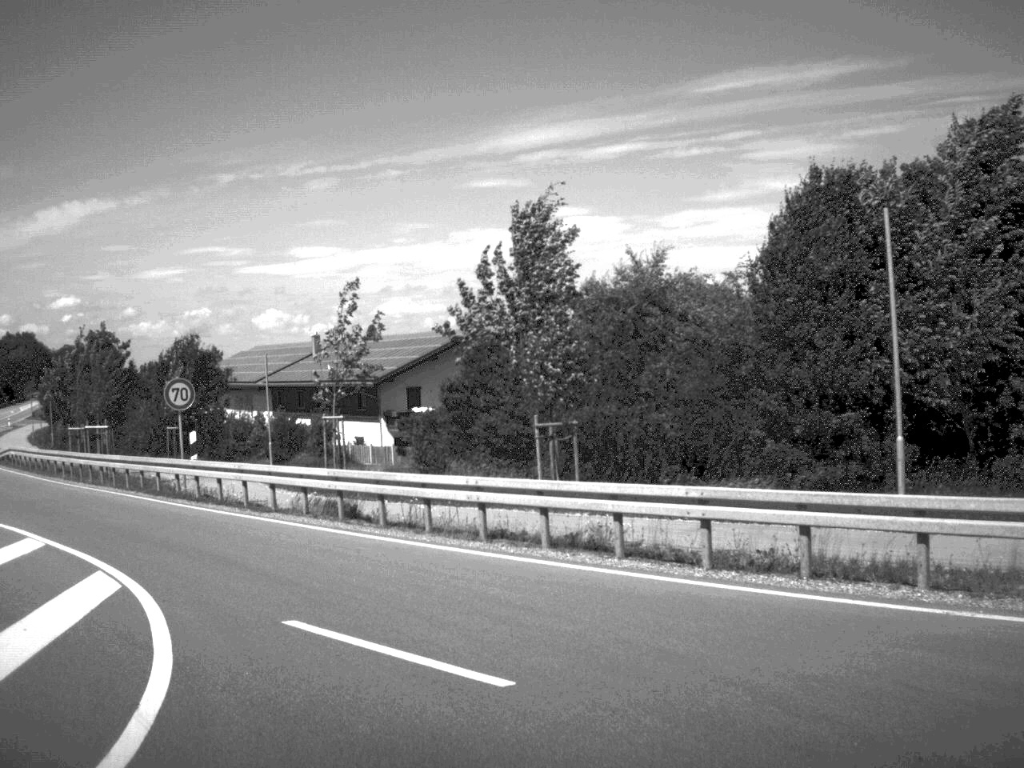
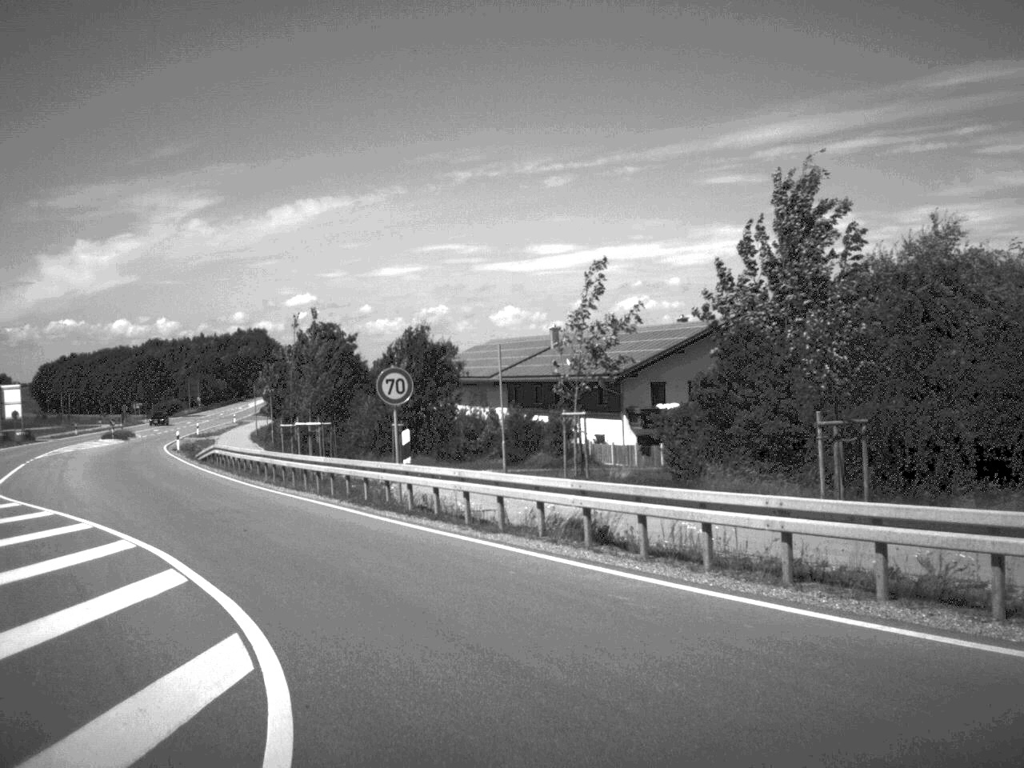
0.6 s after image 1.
(-0.4, +4.4) m; -10°
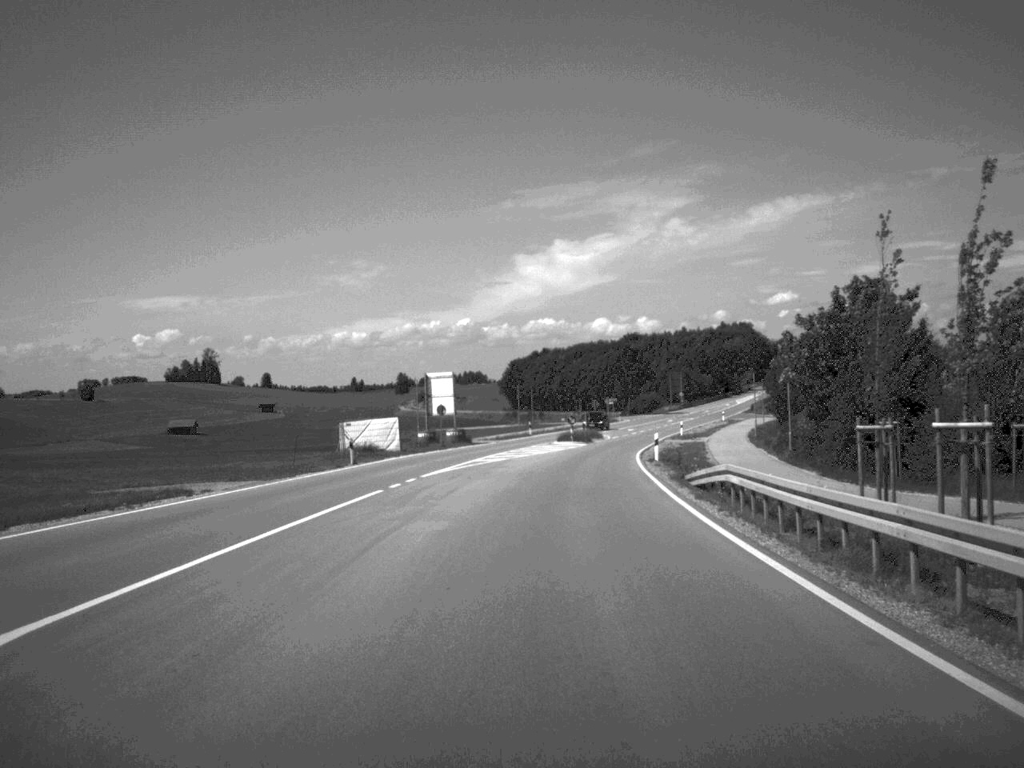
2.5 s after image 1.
(-5.4, +21.9) m; -21°
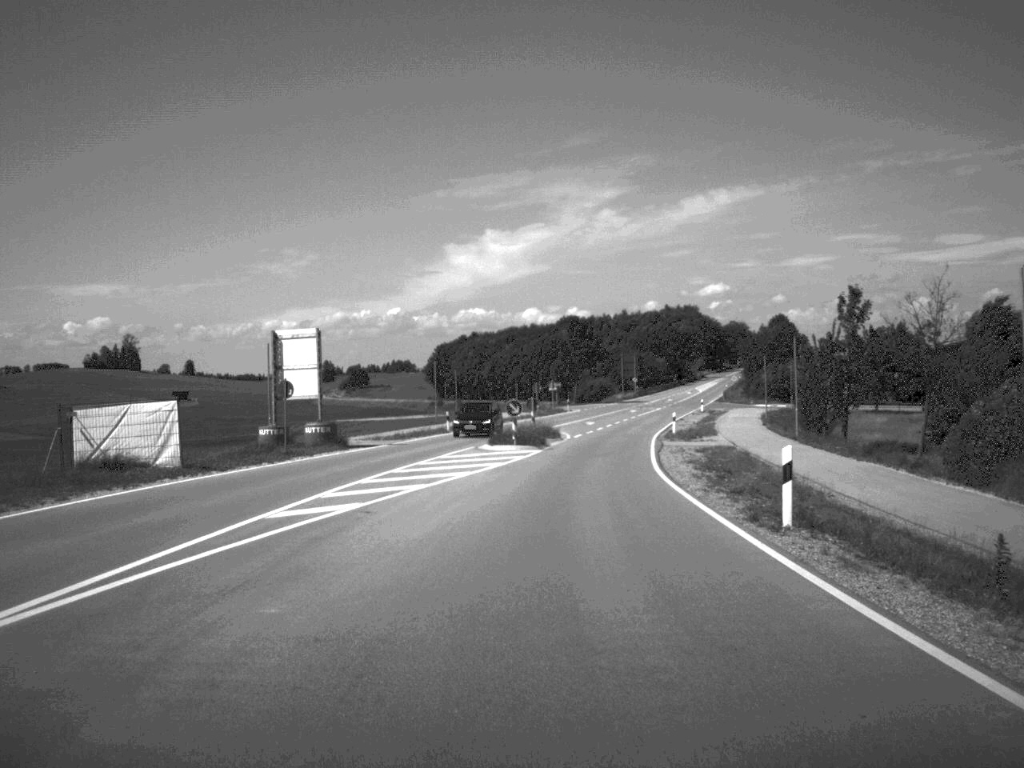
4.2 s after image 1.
(+0.6, +32.0) m; +3°
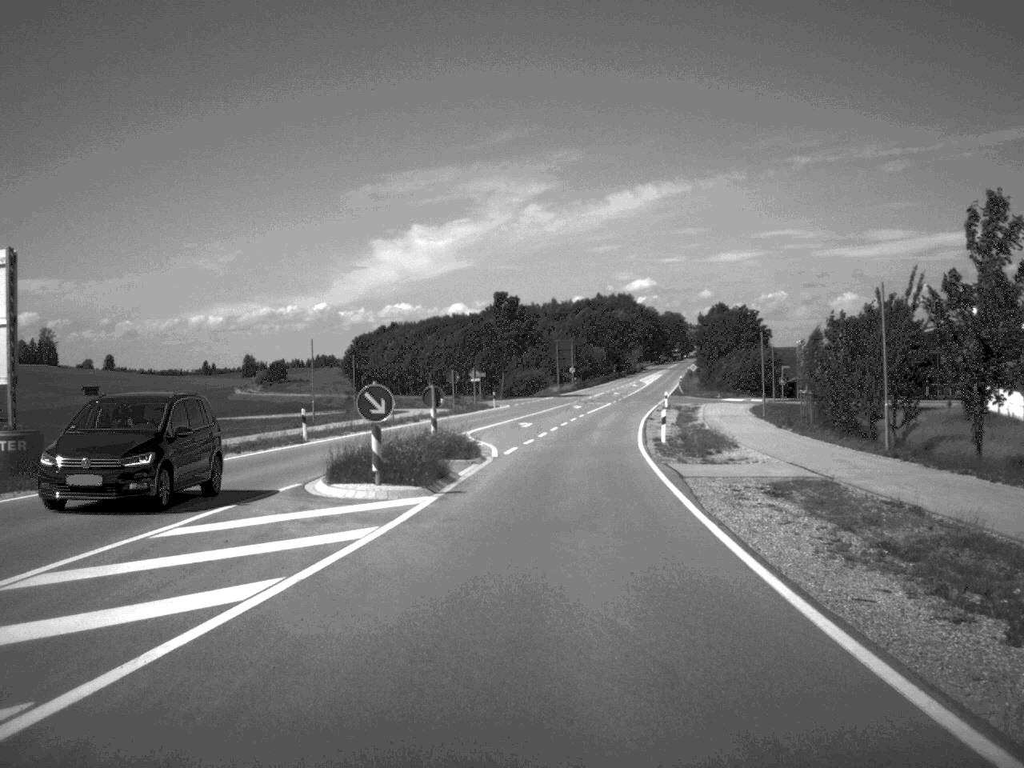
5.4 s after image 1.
(+0.7, +24.2) m; +3°
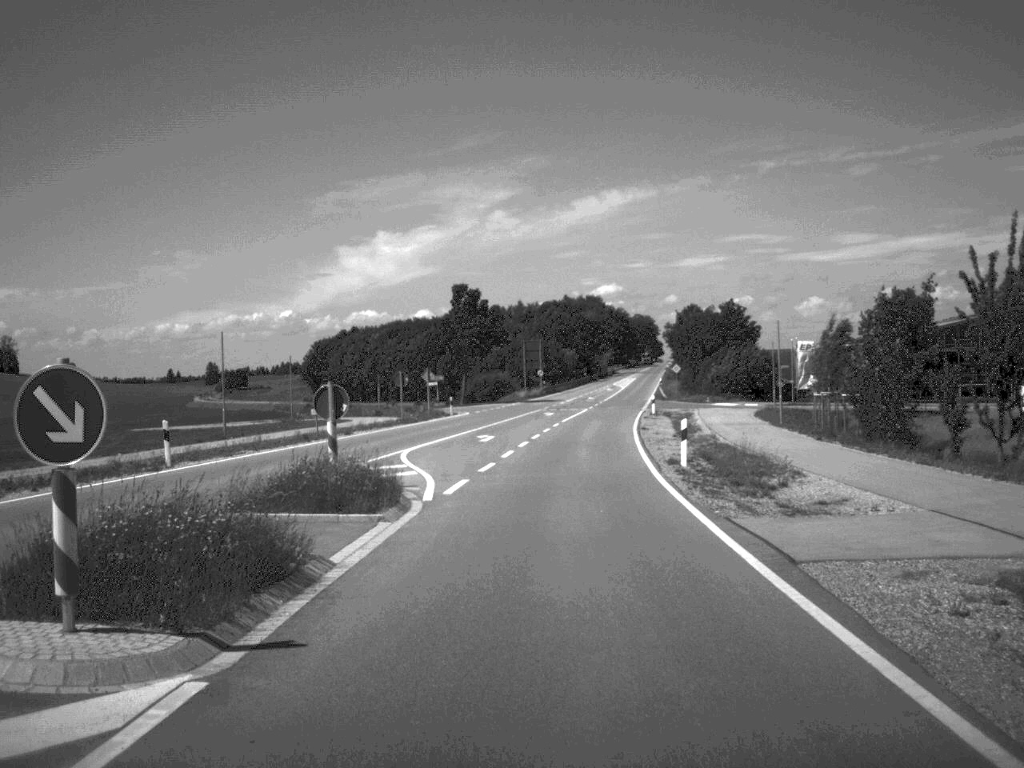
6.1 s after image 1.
(+0.2, +12.8) m; +1°
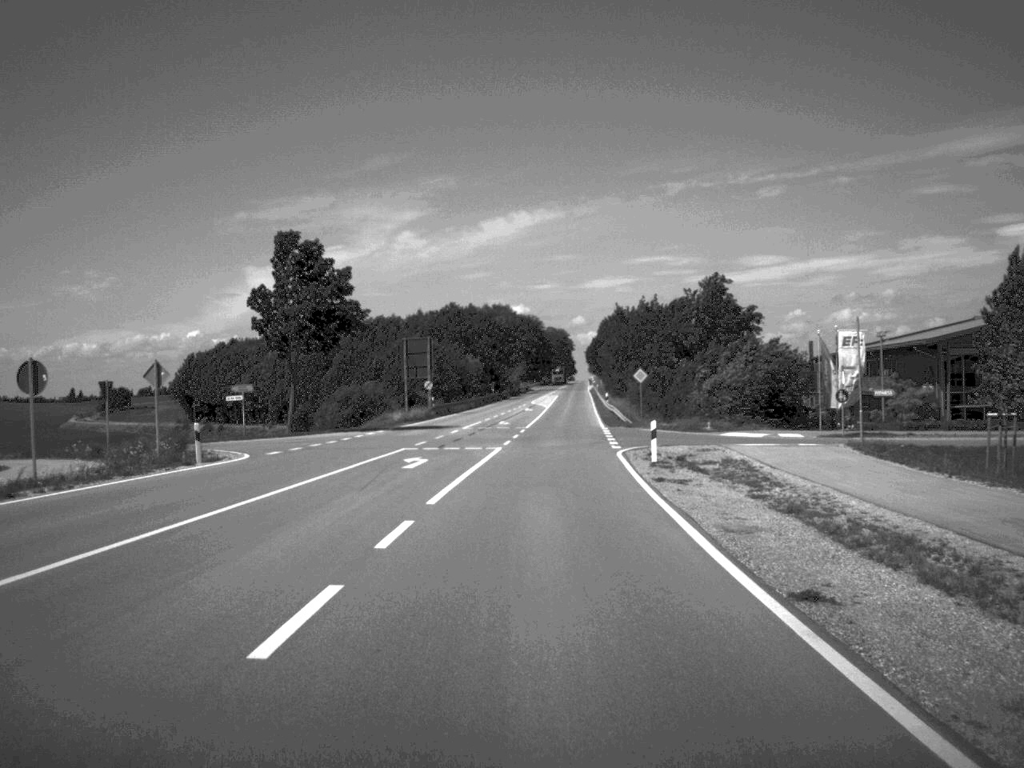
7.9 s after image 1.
(+1.6, +41.0) m; +4°
